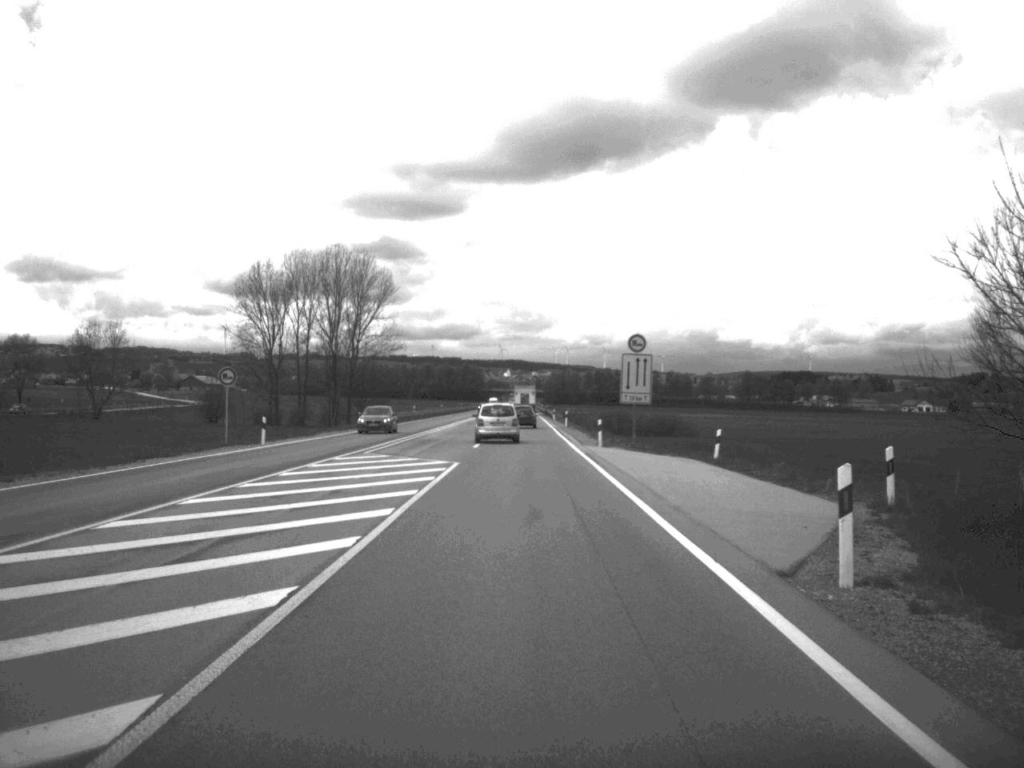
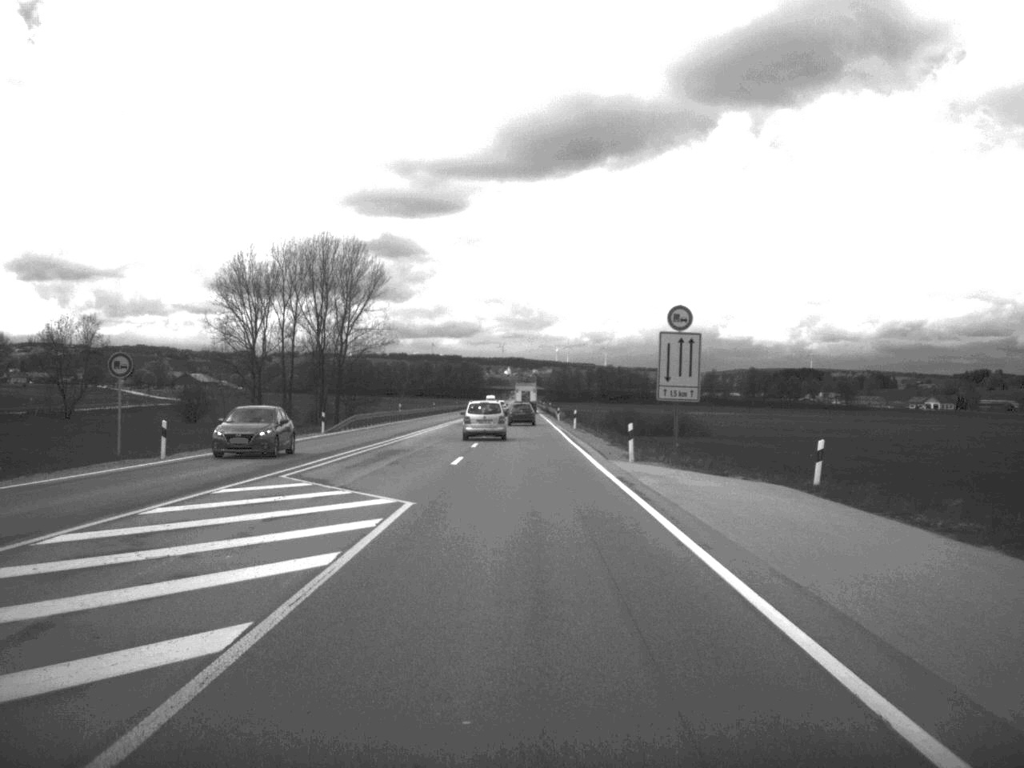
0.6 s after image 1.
(0.0, +14.1) m; 0°
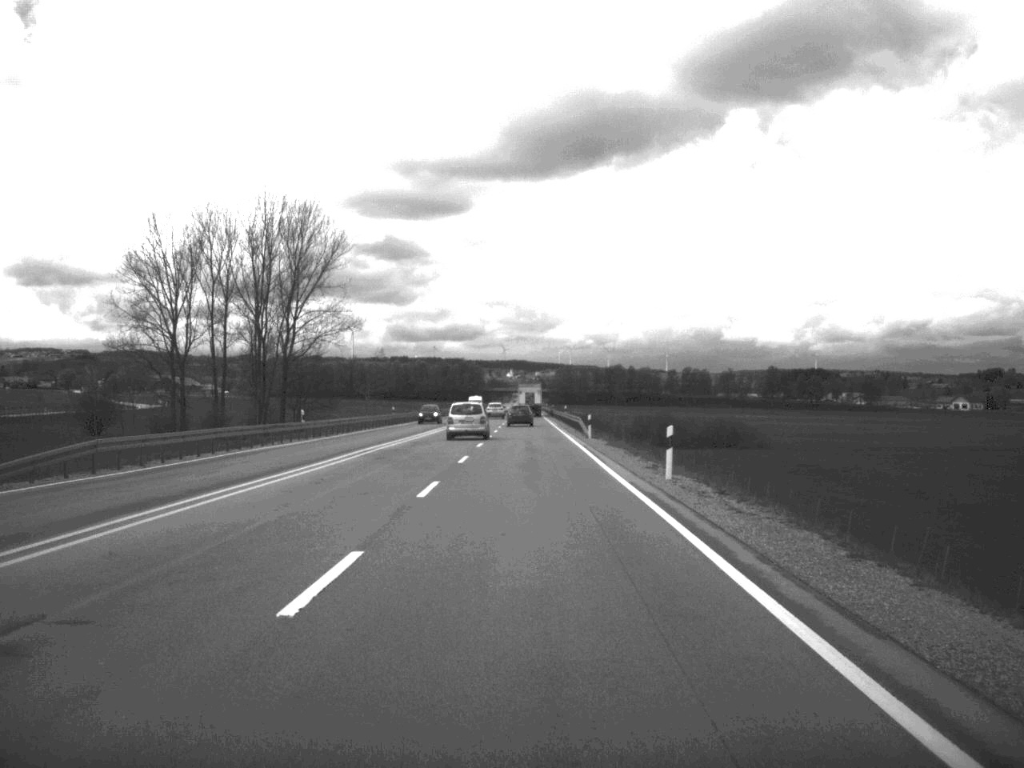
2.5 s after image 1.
(-0.1, +46.9) m; 0°
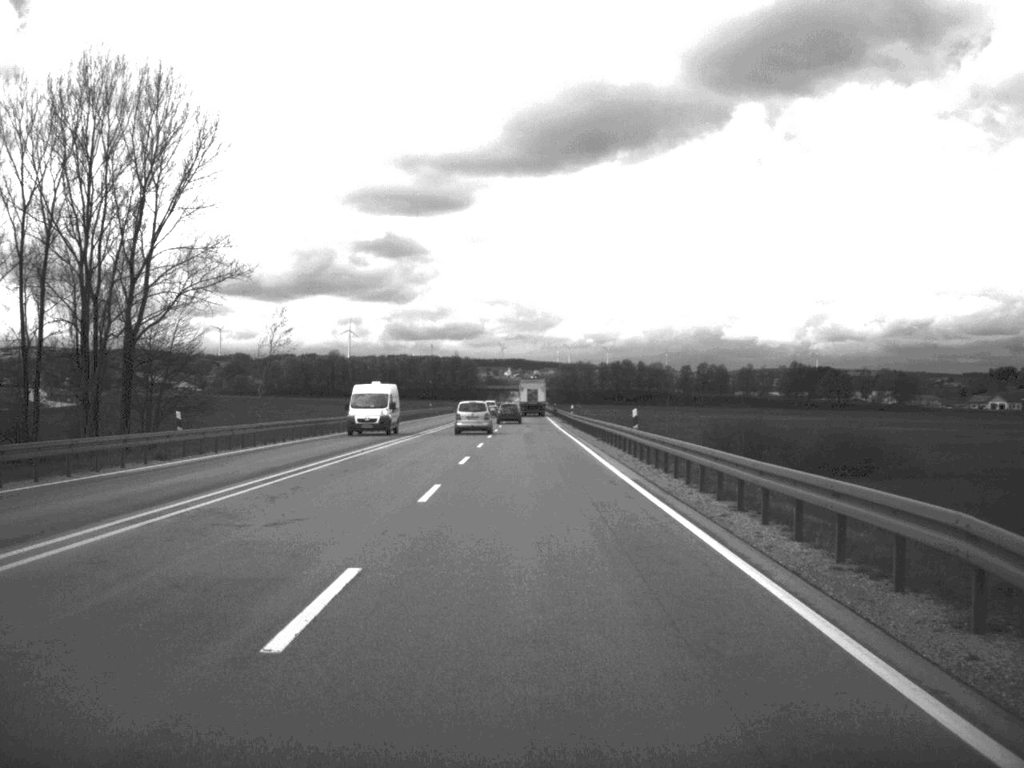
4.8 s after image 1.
(-0.1, +61.1) m; 0°
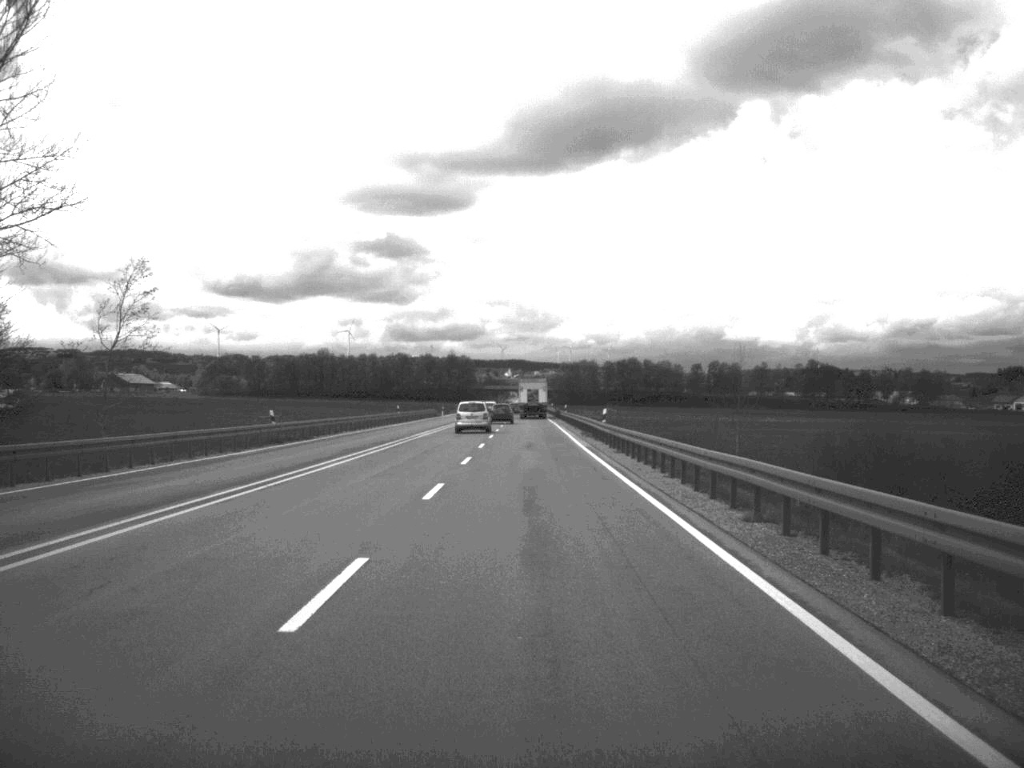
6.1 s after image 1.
(0.0, +34.9) m; 0°
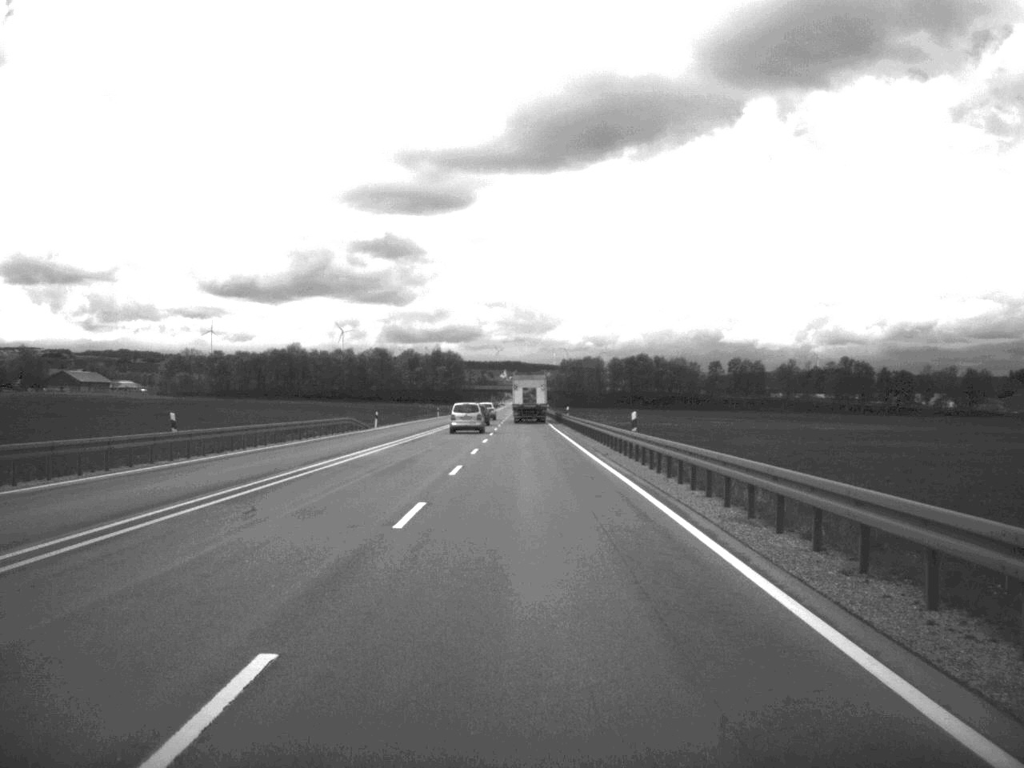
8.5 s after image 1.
(-0.1, +64.8) m; 0°
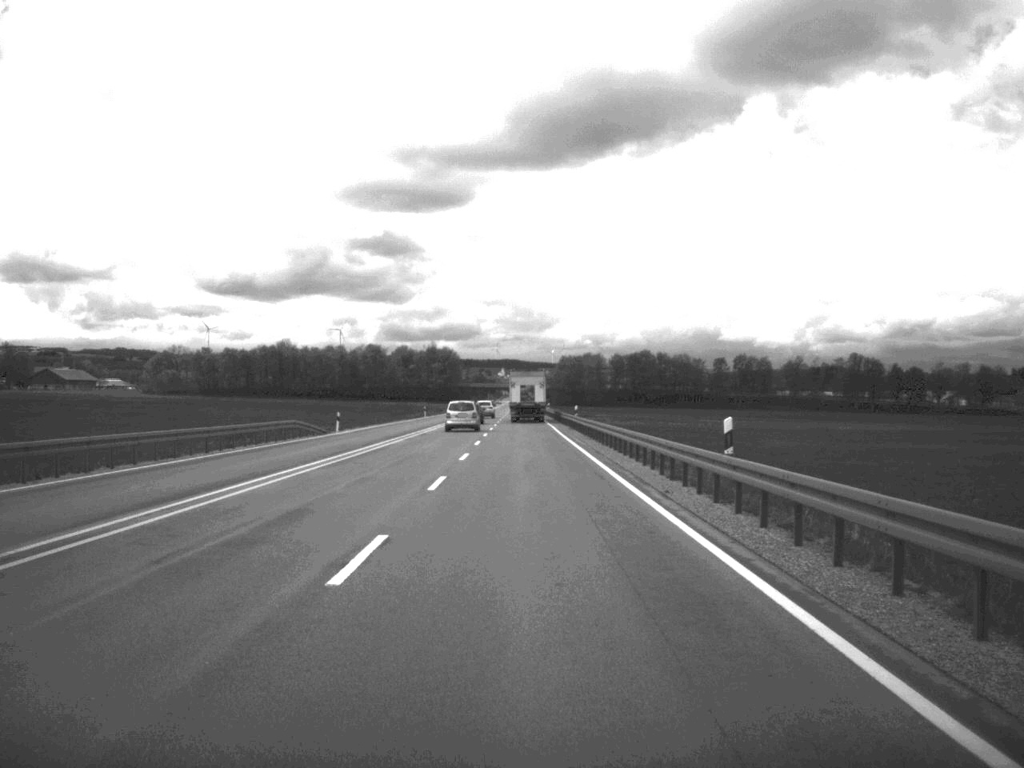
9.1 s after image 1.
(0.0, +17.0) m; 0°
